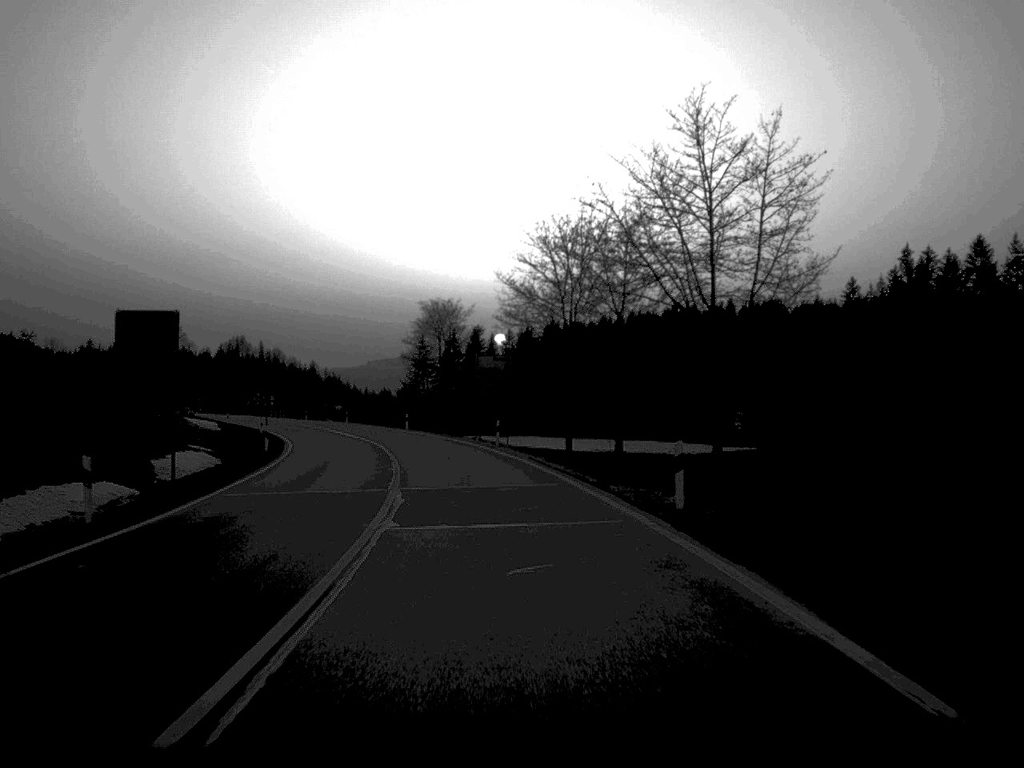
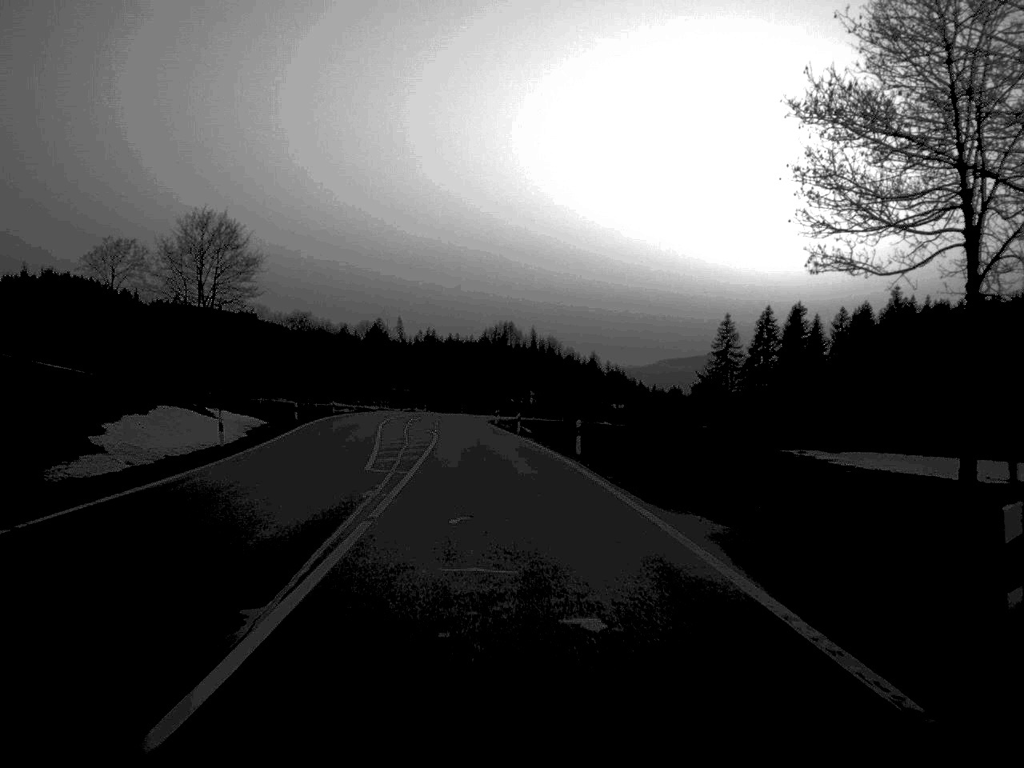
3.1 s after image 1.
(-8.3, +73.3) m; -13°
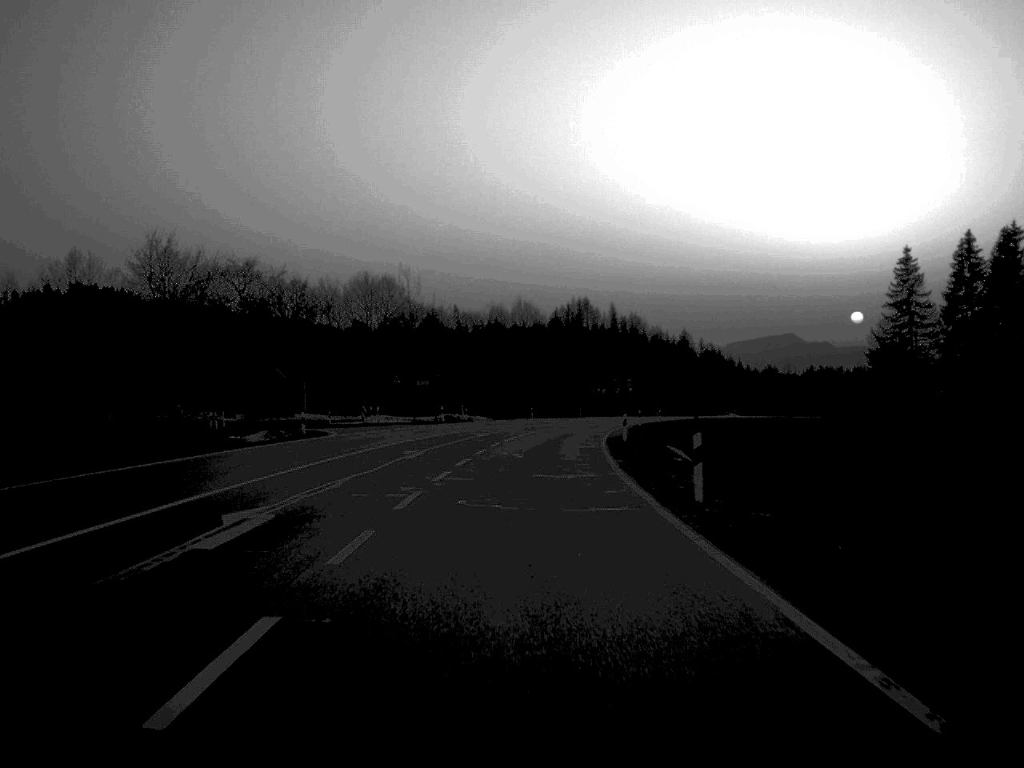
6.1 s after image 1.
(-3.5, +78.1) m; -3°
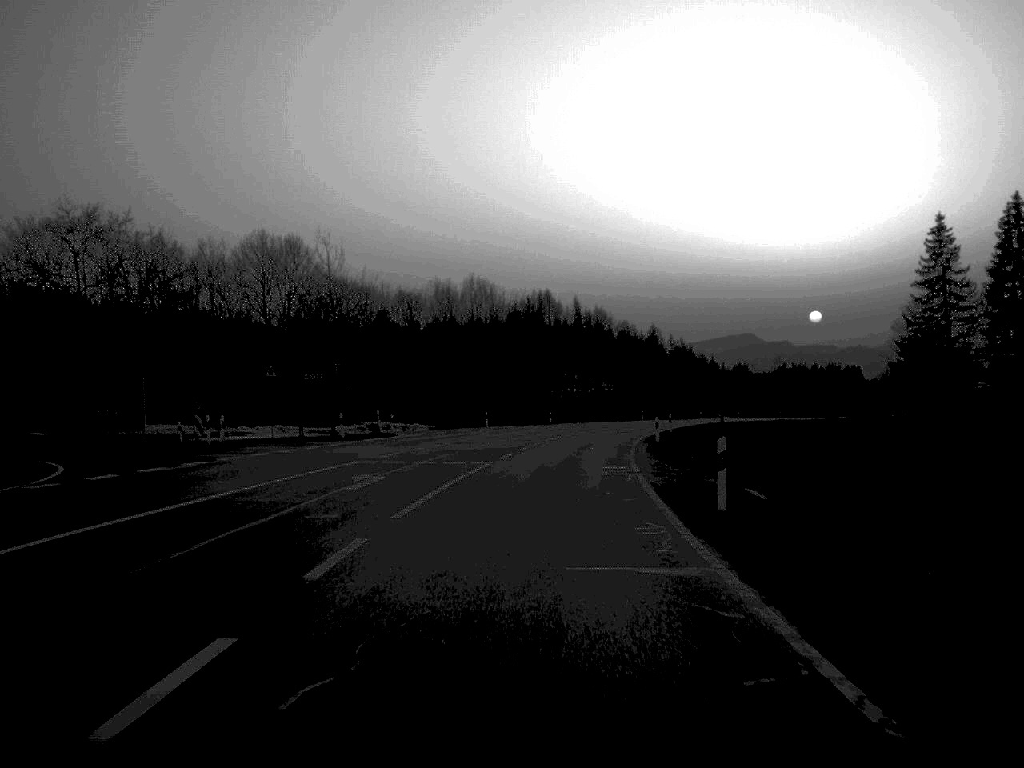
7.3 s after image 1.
(+0.4, +30.5) m; +2°
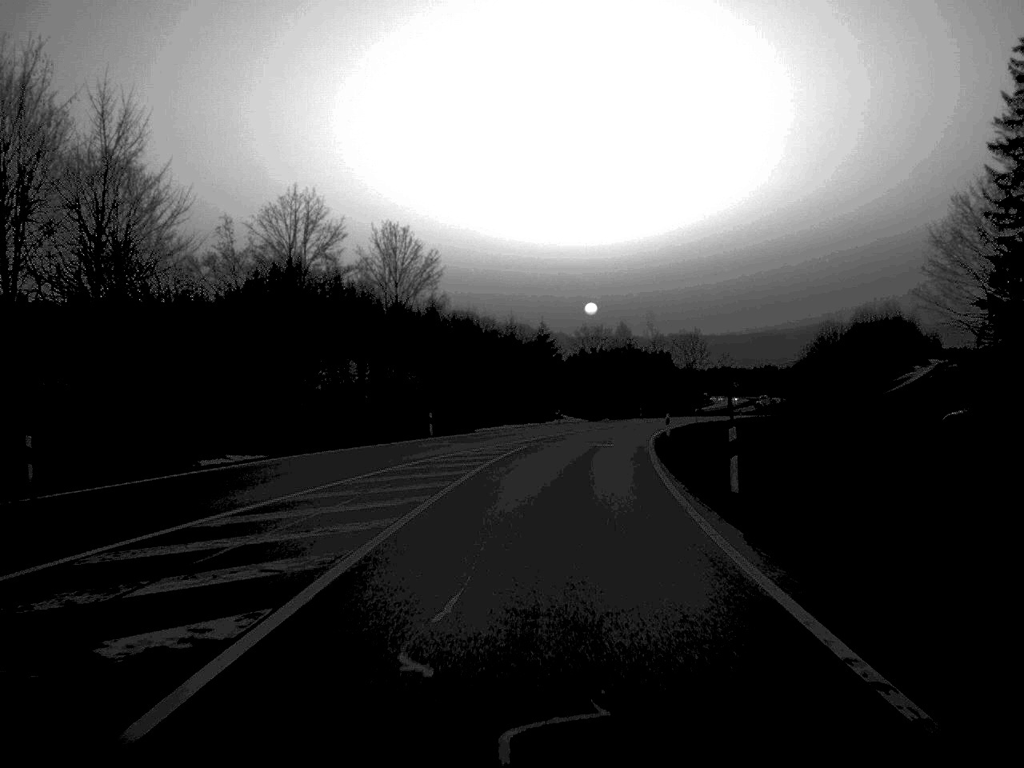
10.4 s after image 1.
(+6.5, +77.1) m; +10°
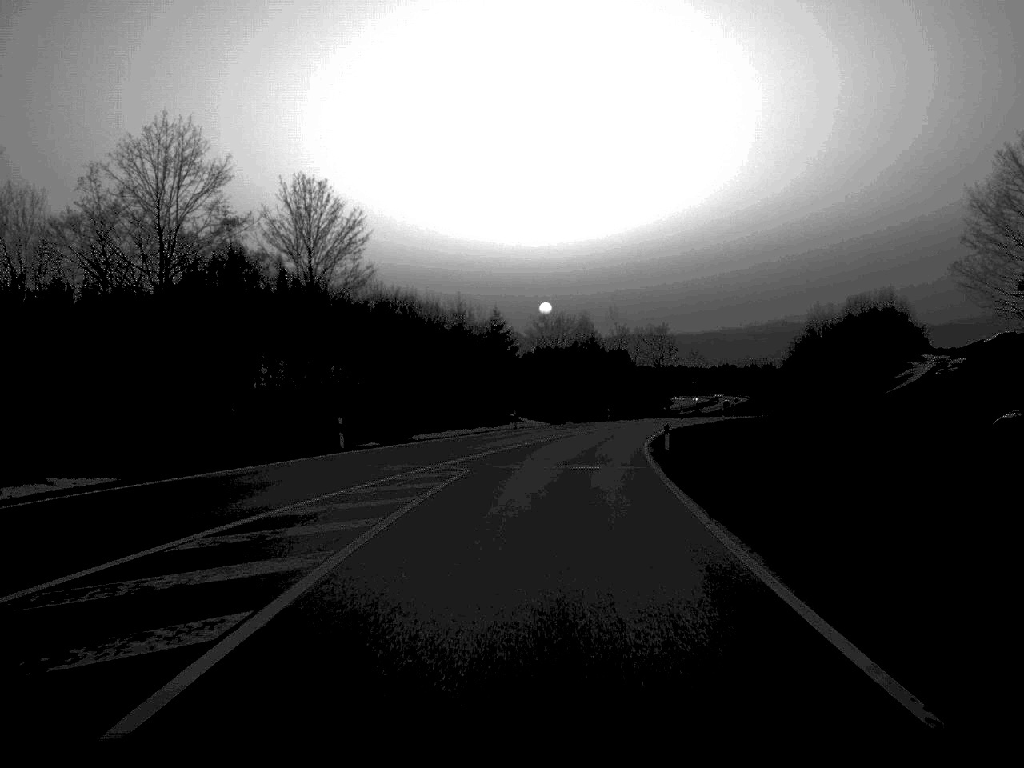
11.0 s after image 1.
(+0.3, +14.5) m; +2°
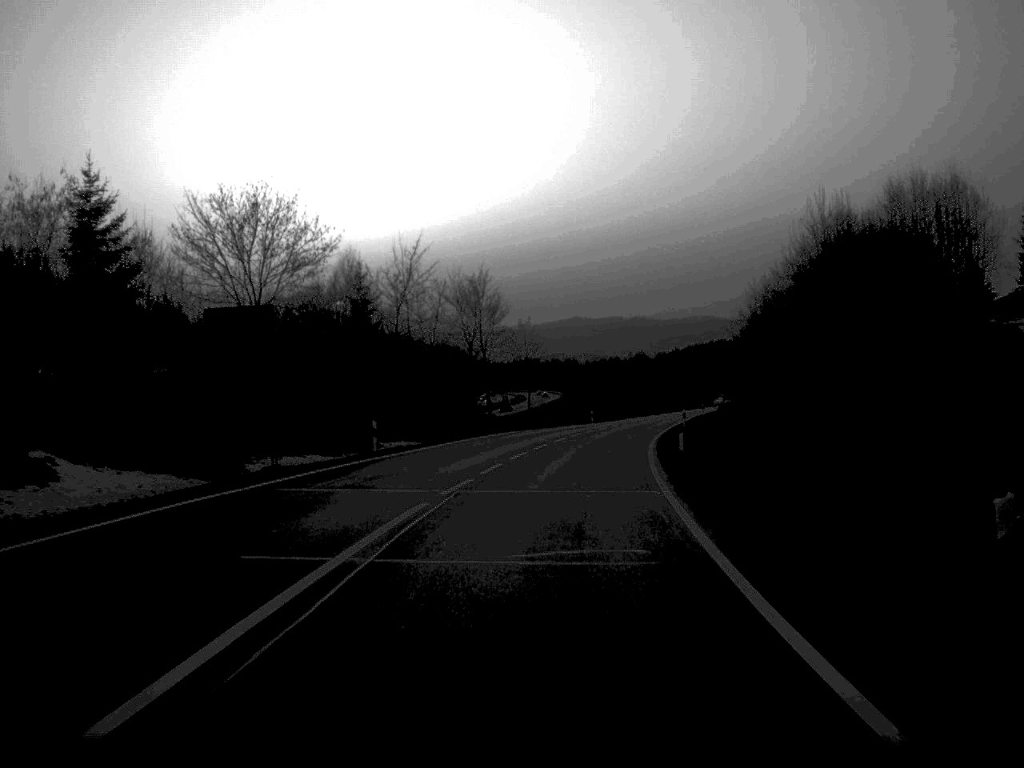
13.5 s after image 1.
(+4.7, +60.9) m; +9°
